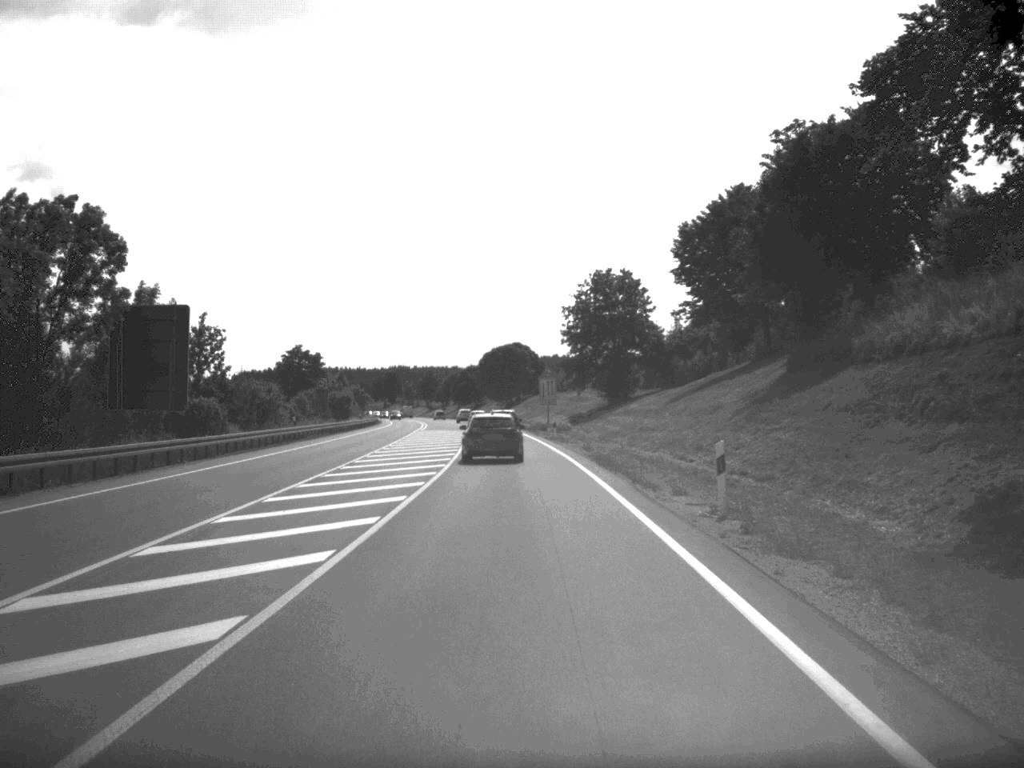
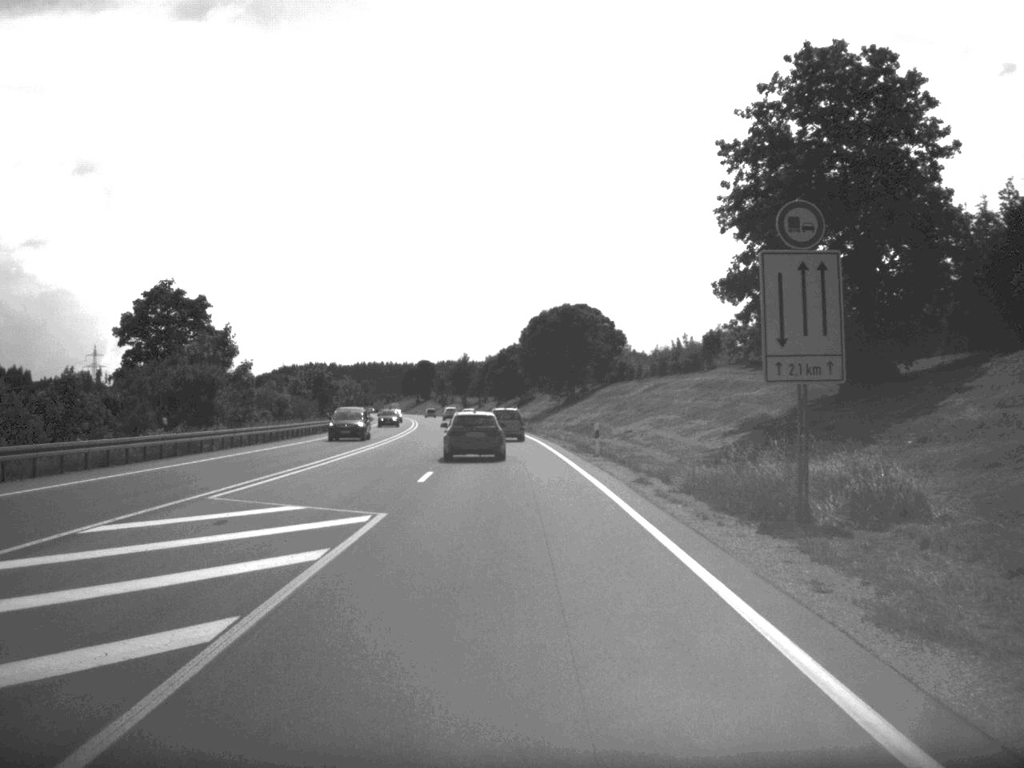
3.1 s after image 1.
(-1.6, +76.5) m; -2°
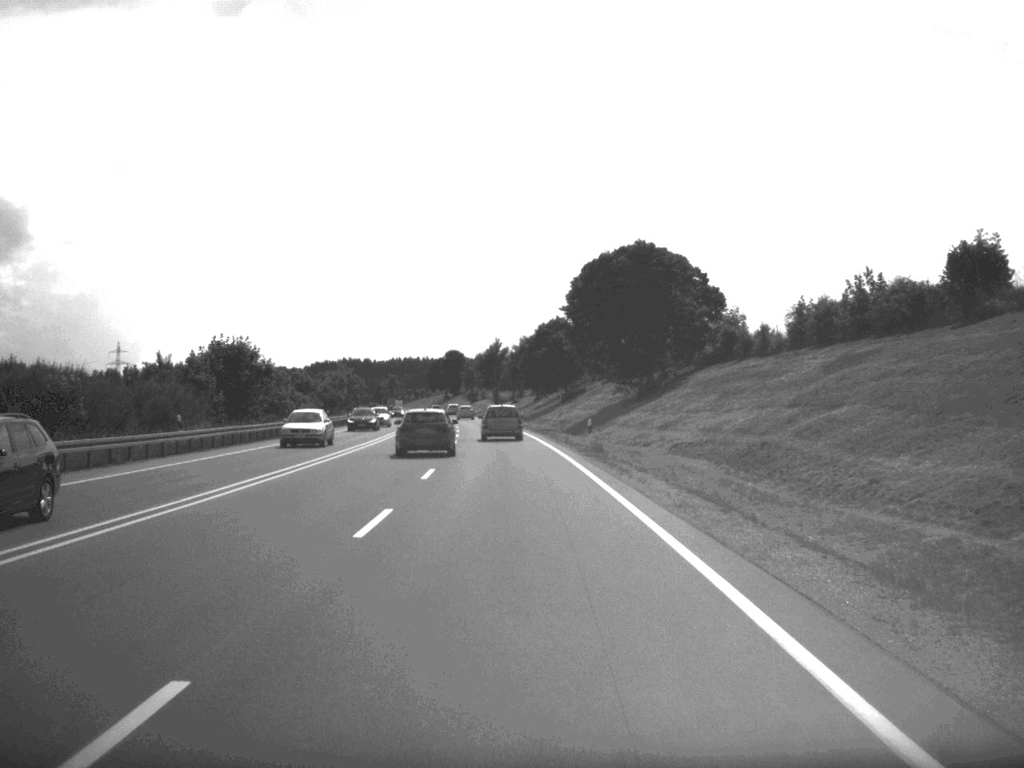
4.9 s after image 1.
(-0.7, +47.3) m; -2°
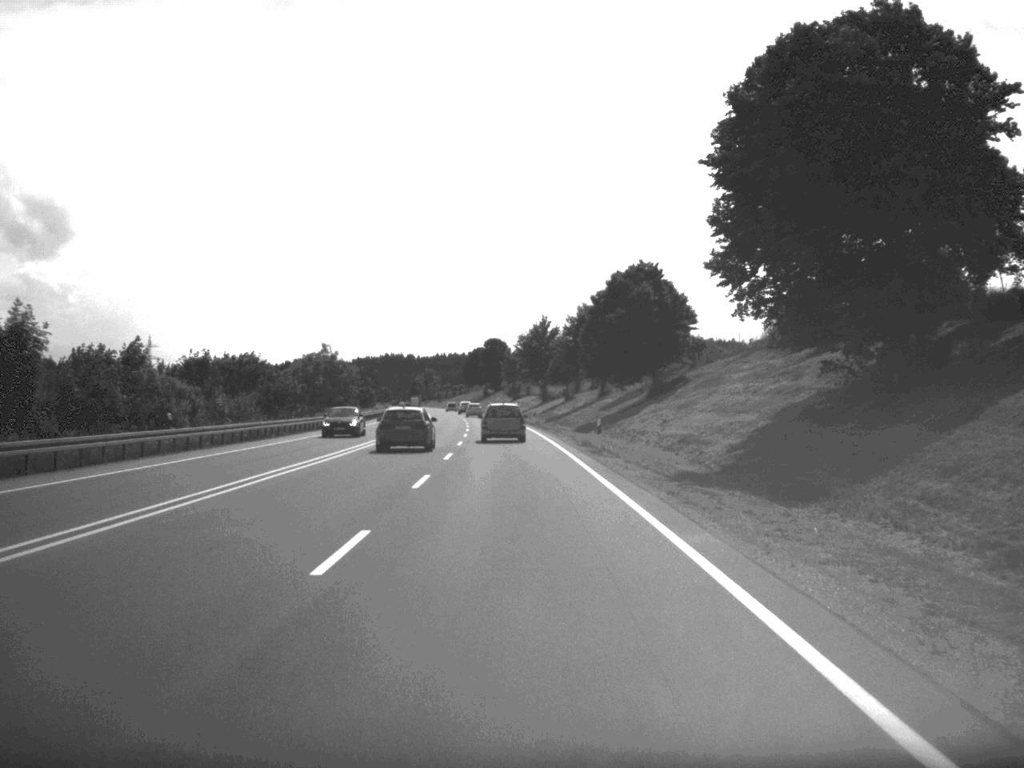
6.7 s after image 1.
(-1.0, +51.0) m; -2°
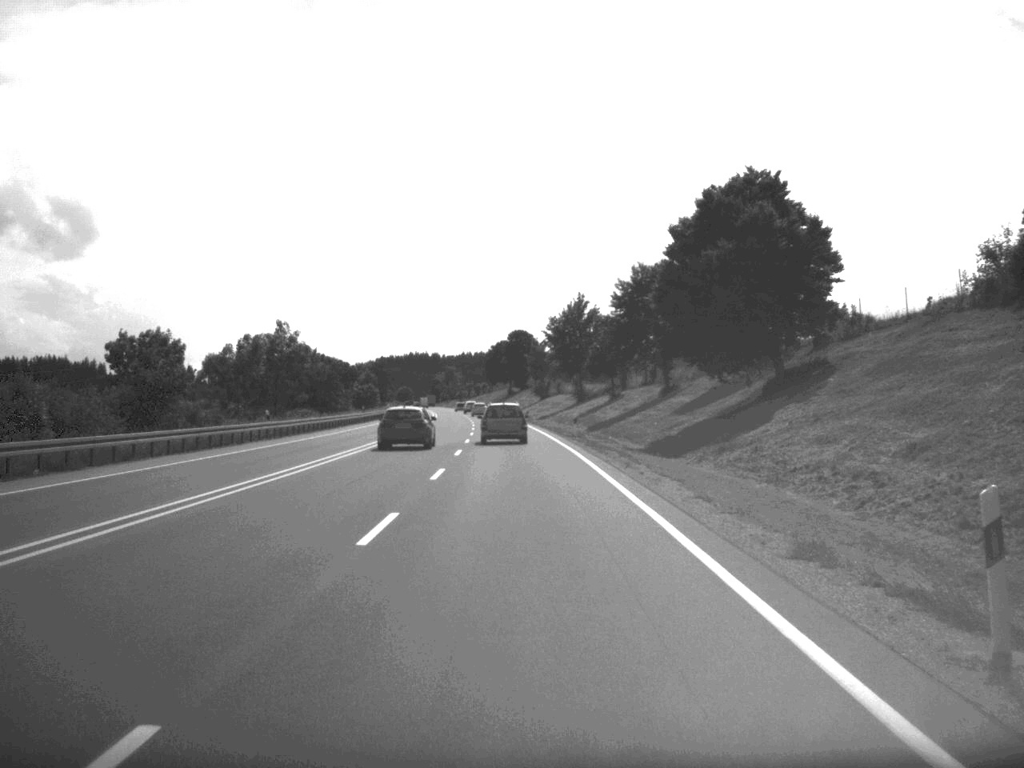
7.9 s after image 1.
(-0.3, +33.1) m; -1°
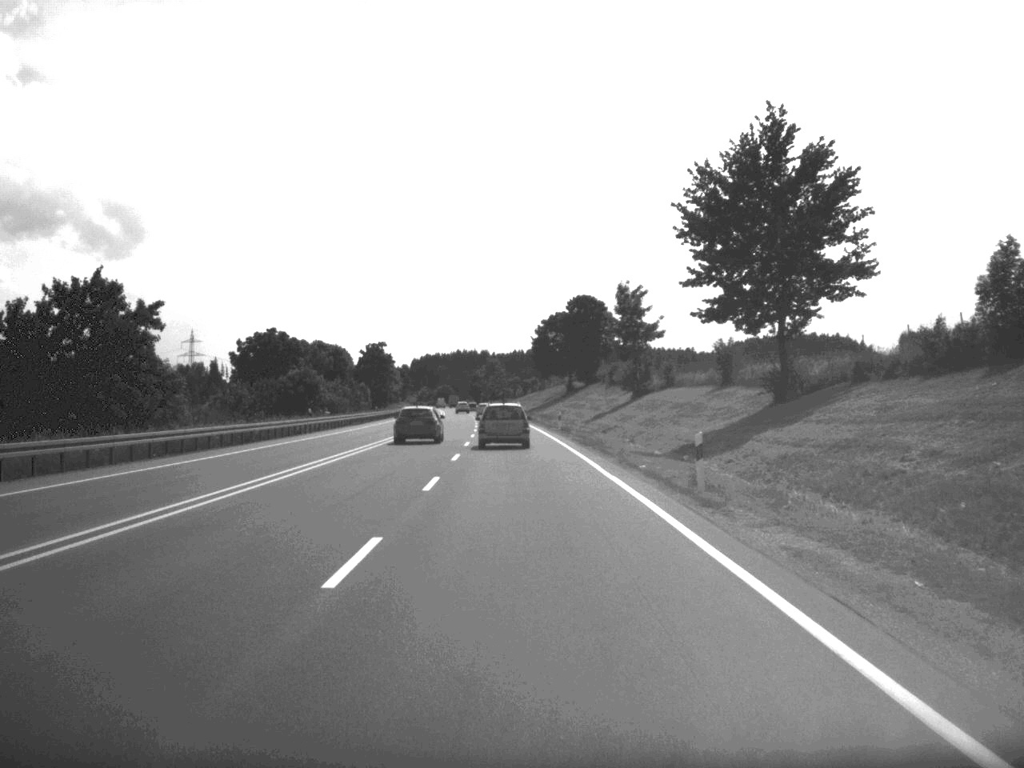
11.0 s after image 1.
(-1.9, +86.3) m; -2°
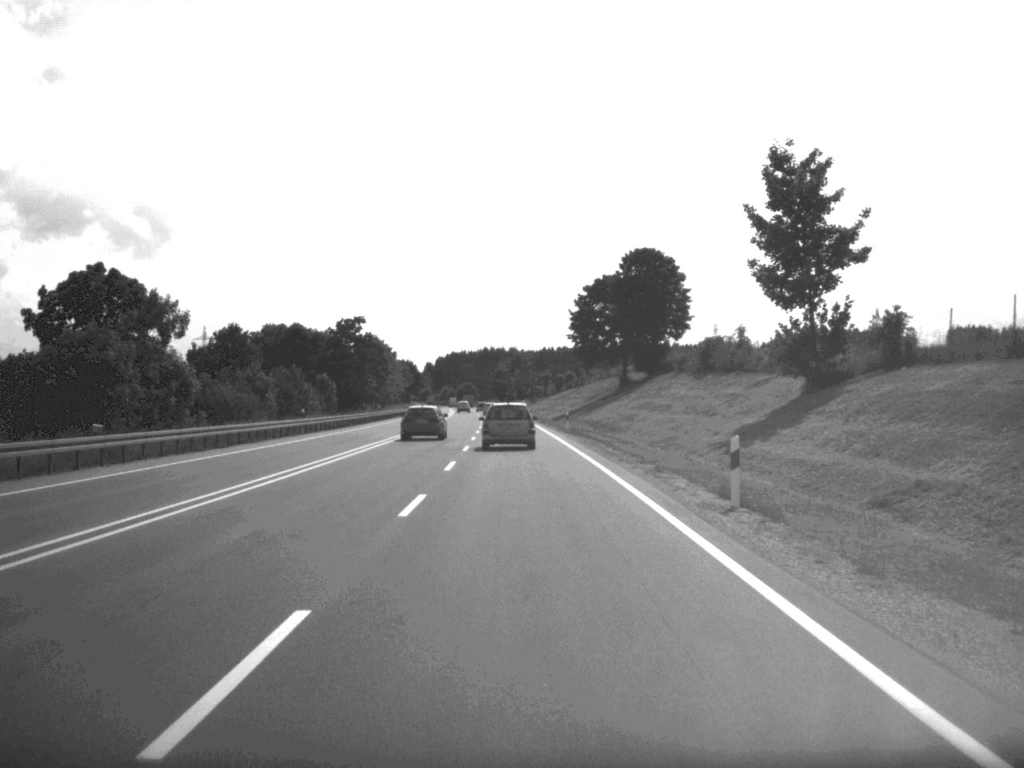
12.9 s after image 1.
(-0.6, +52.7) m; -1°
